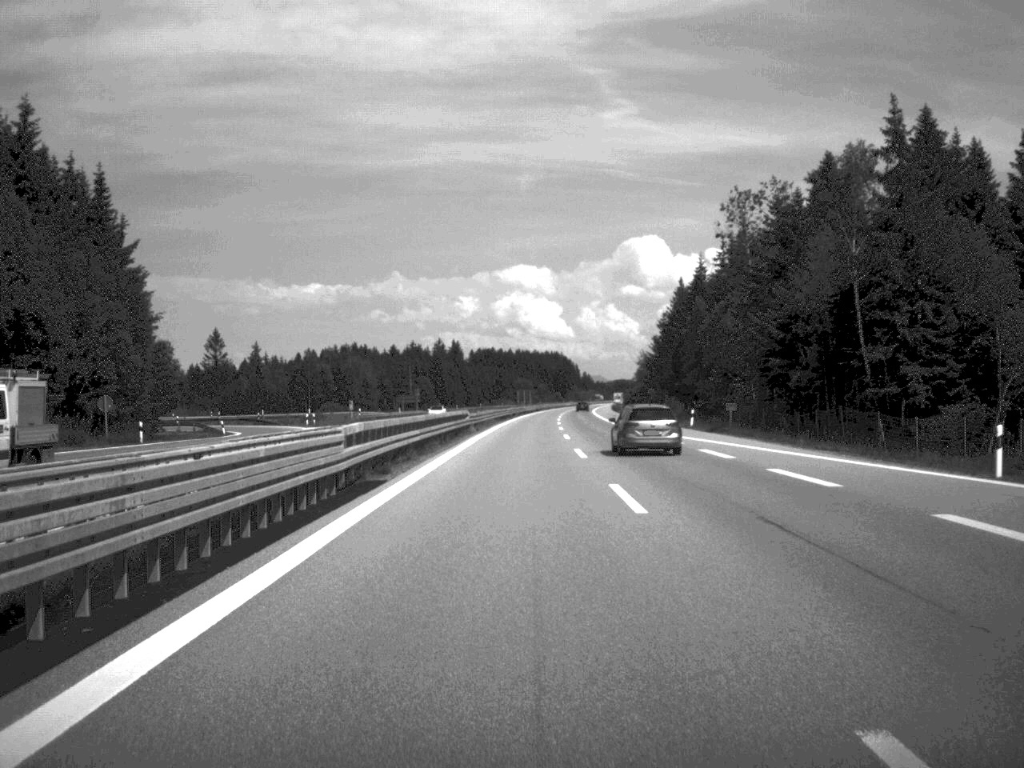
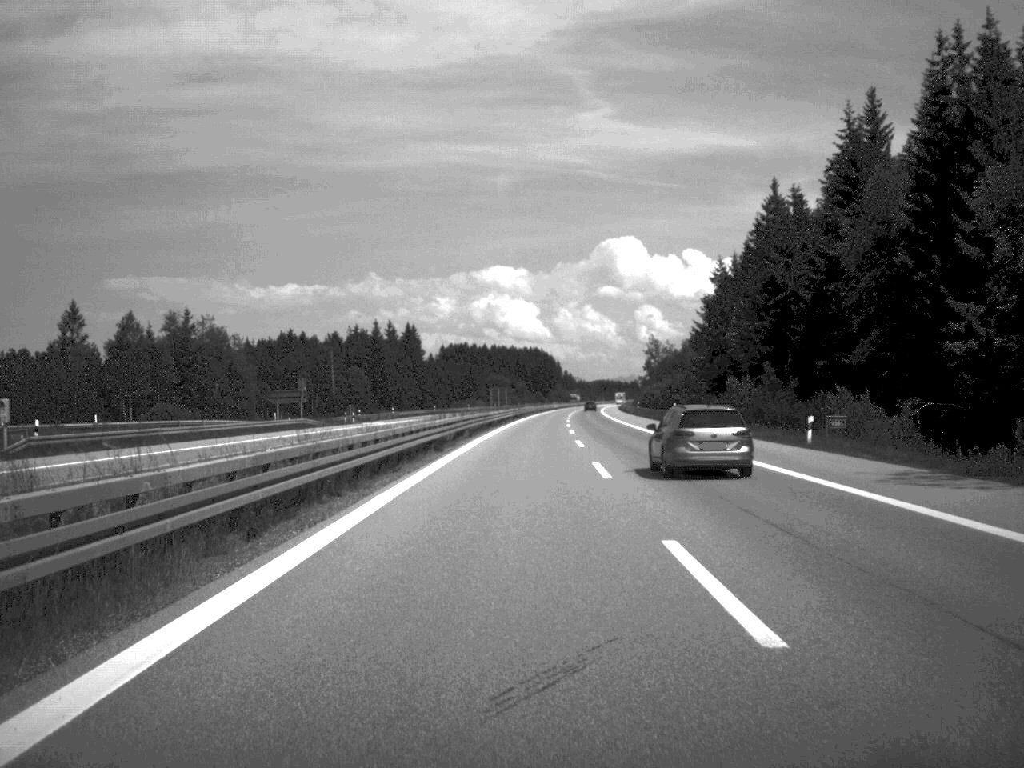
(+0.6, +80.3) m; +1°
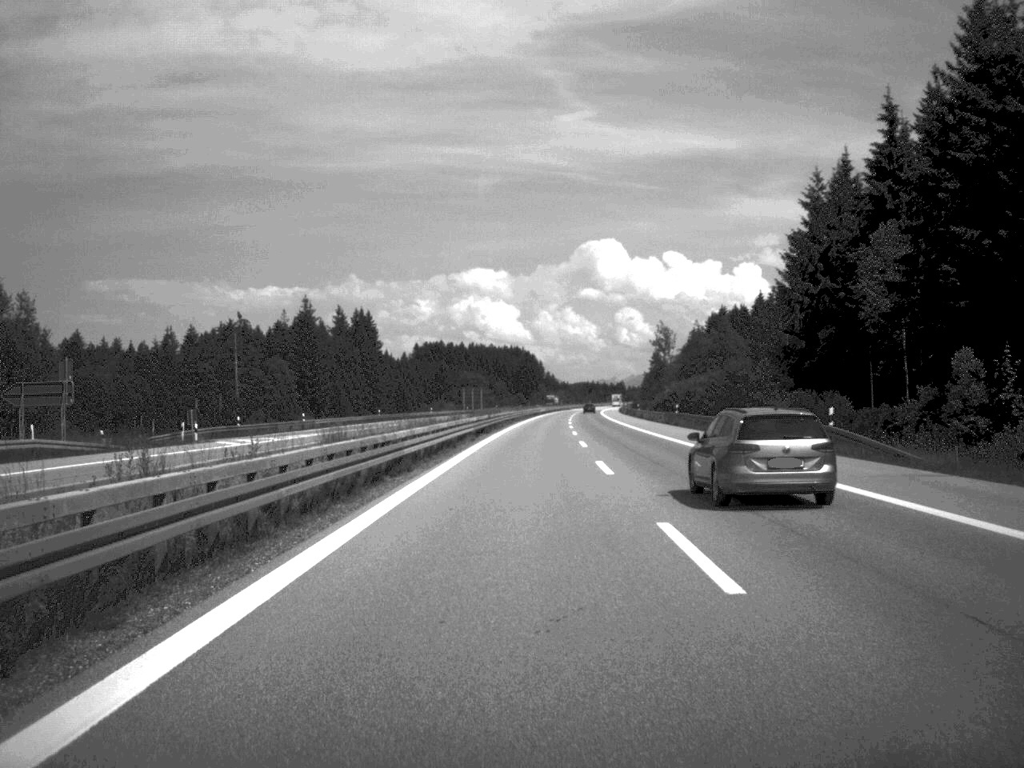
(+0.4, +50.8) m; +1°
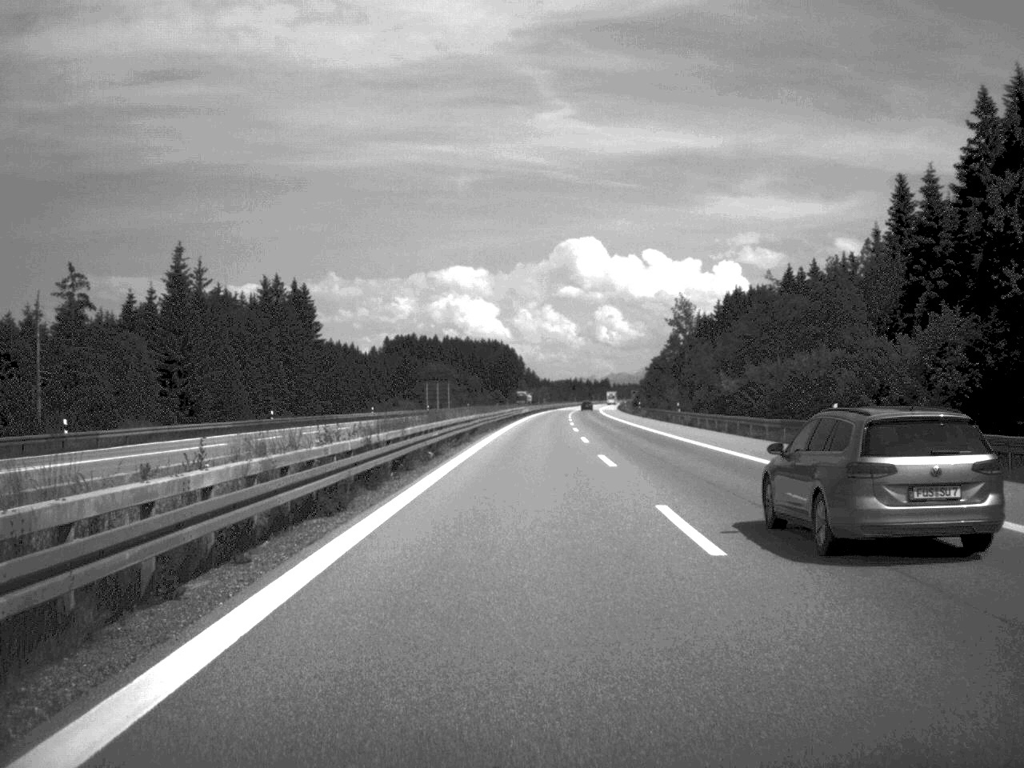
(+0.4, +50.8) m; +1°
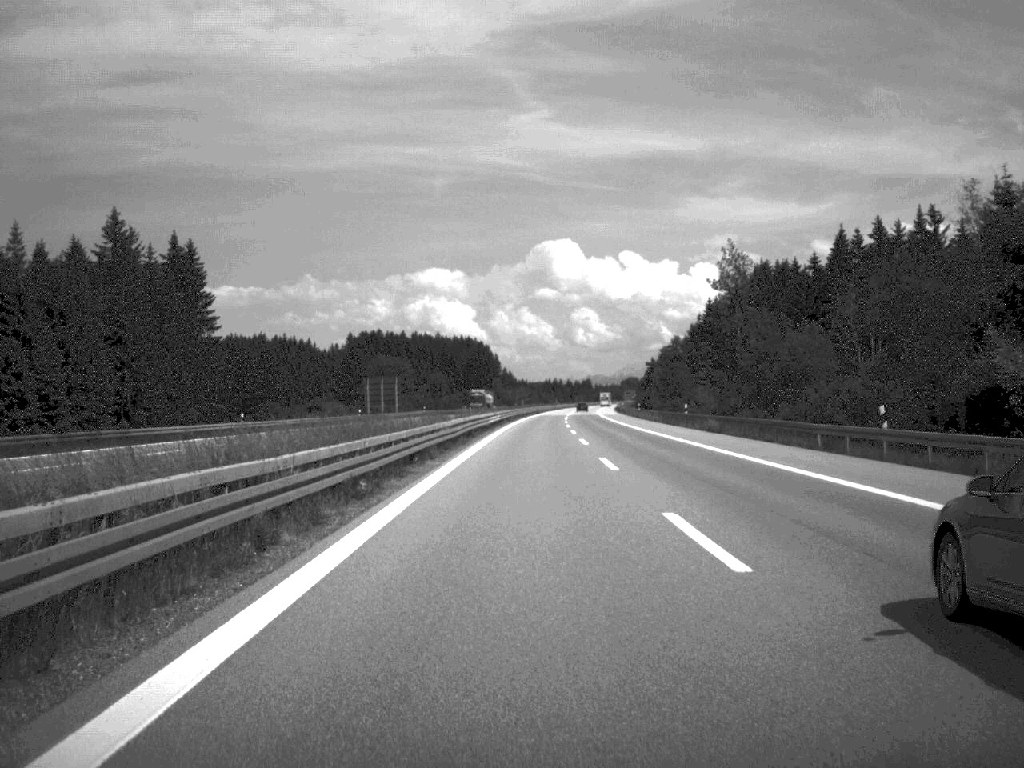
(+0.5, +54.3) m; +1°
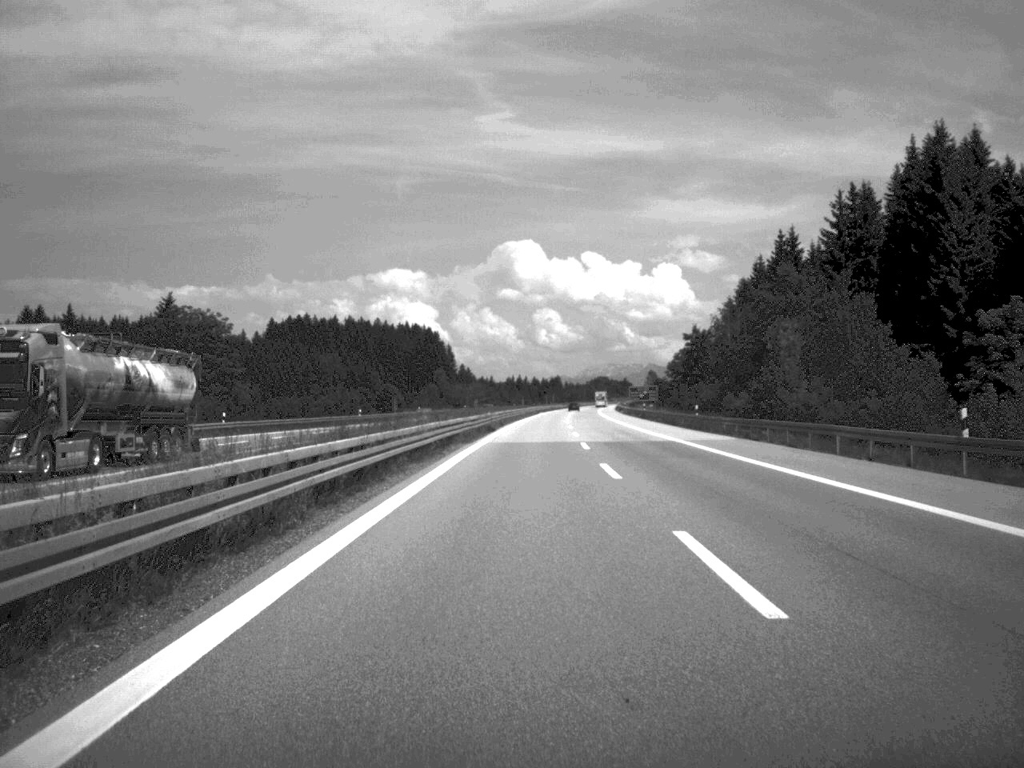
(+1.5, +105.1) m; +2°
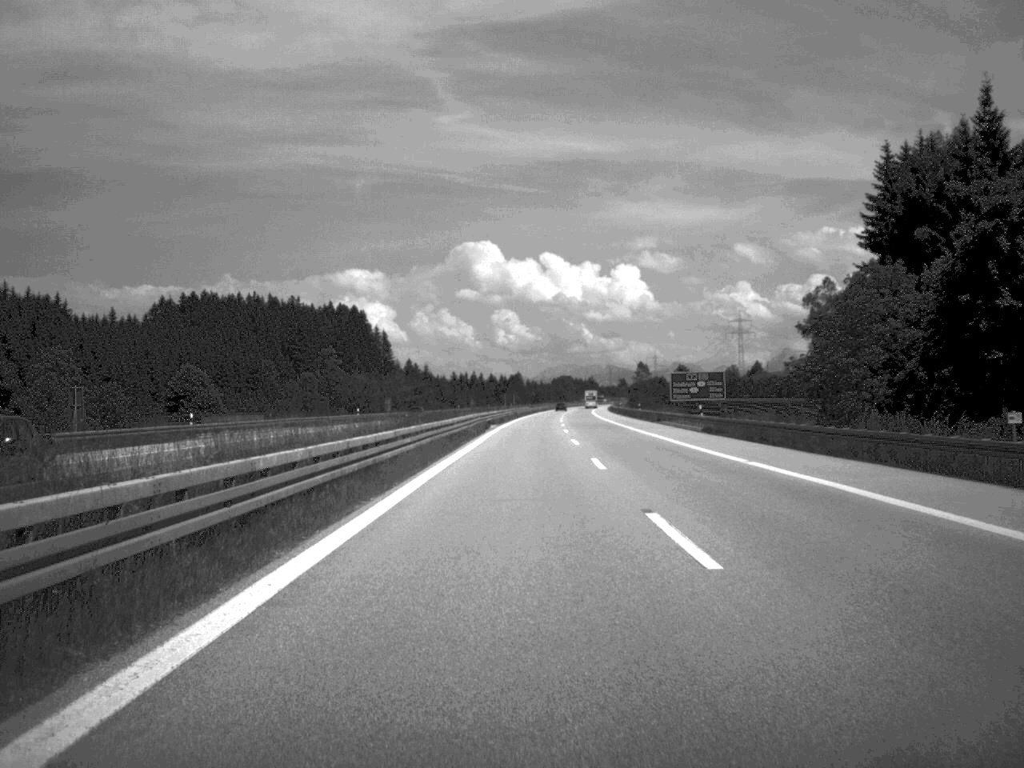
(+1.6, +100.3) m; +2°
